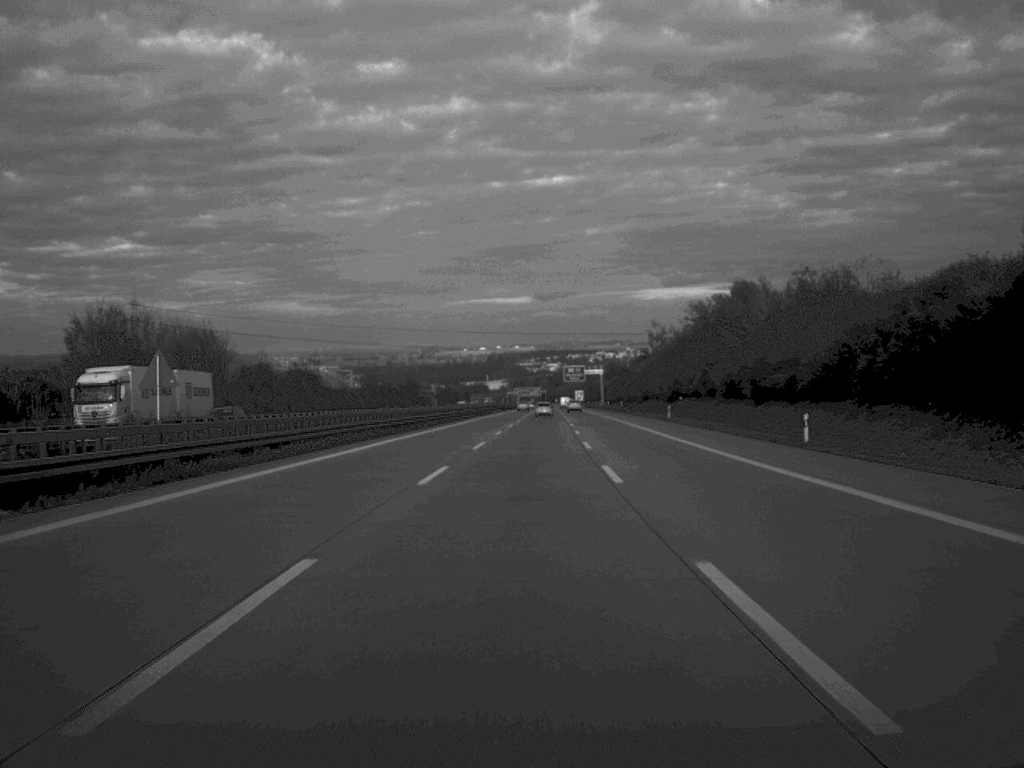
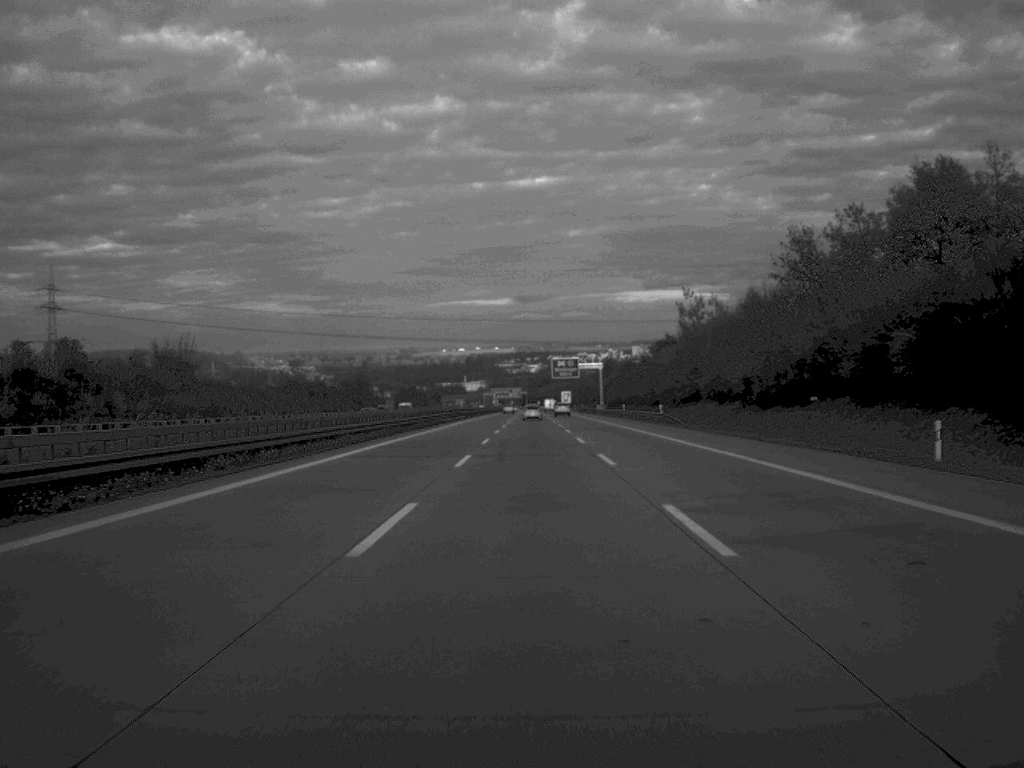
(+0.5, +63.5) m; +1°
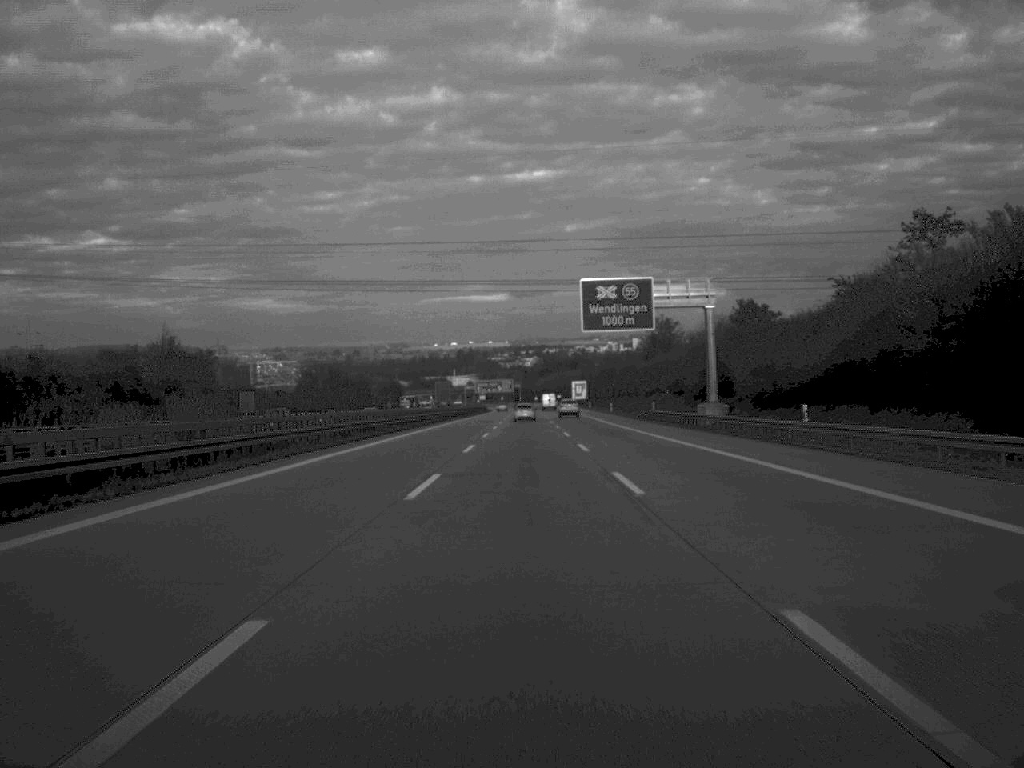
(+0.4, +134.5) m; 0°
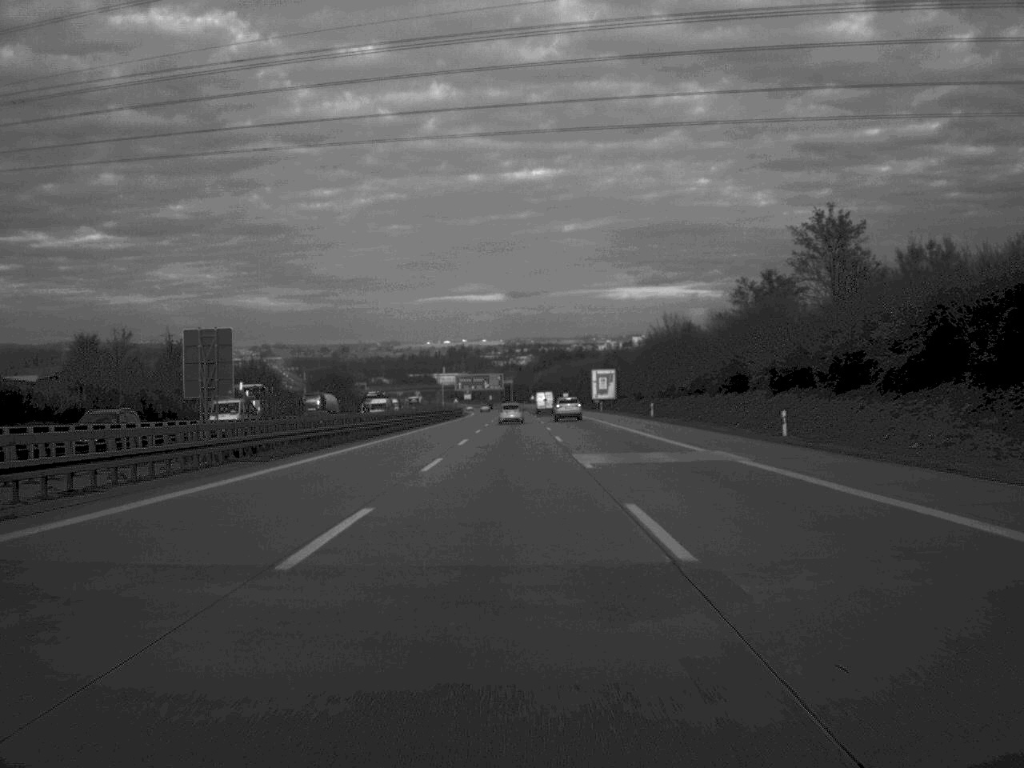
(+0.3, +98.2) m; 0°
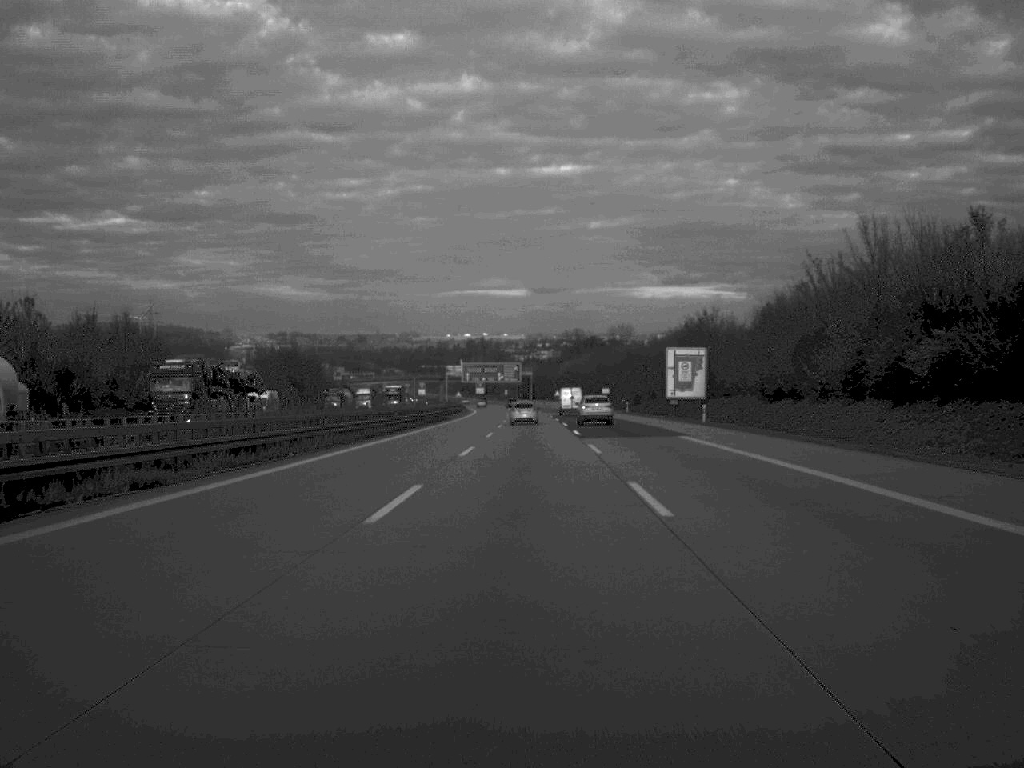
(-0.5, +67.4) m; -1°
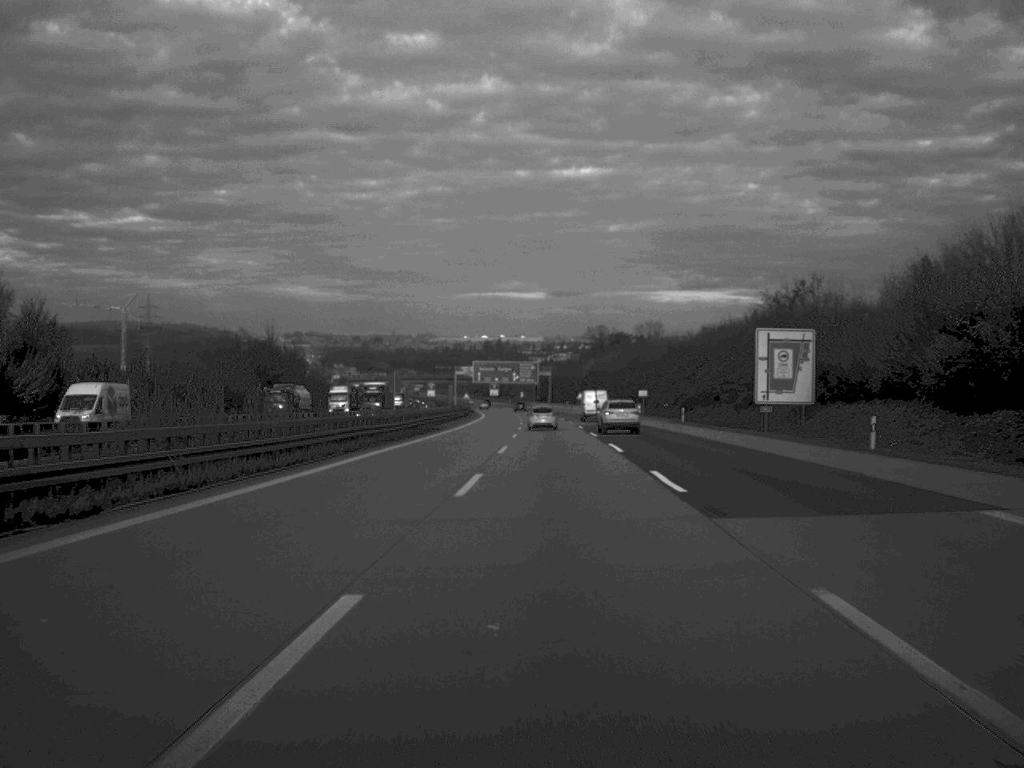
(-0.2, +31.4) m; -1°
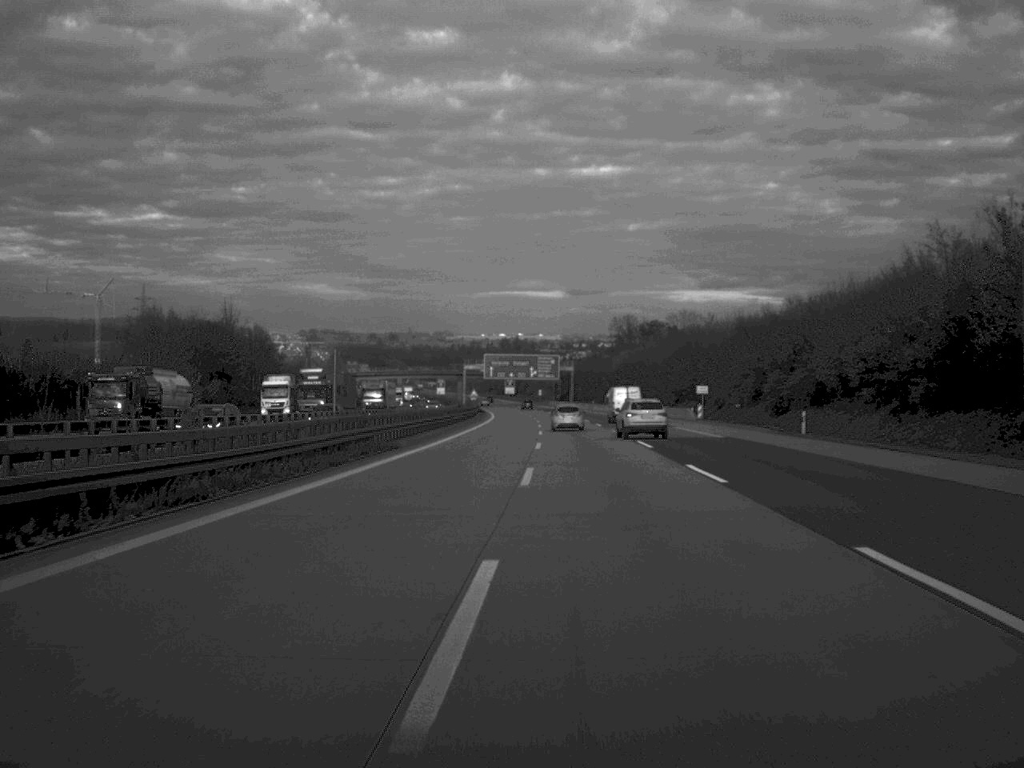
(-0.3, +34.5) m; -1°
